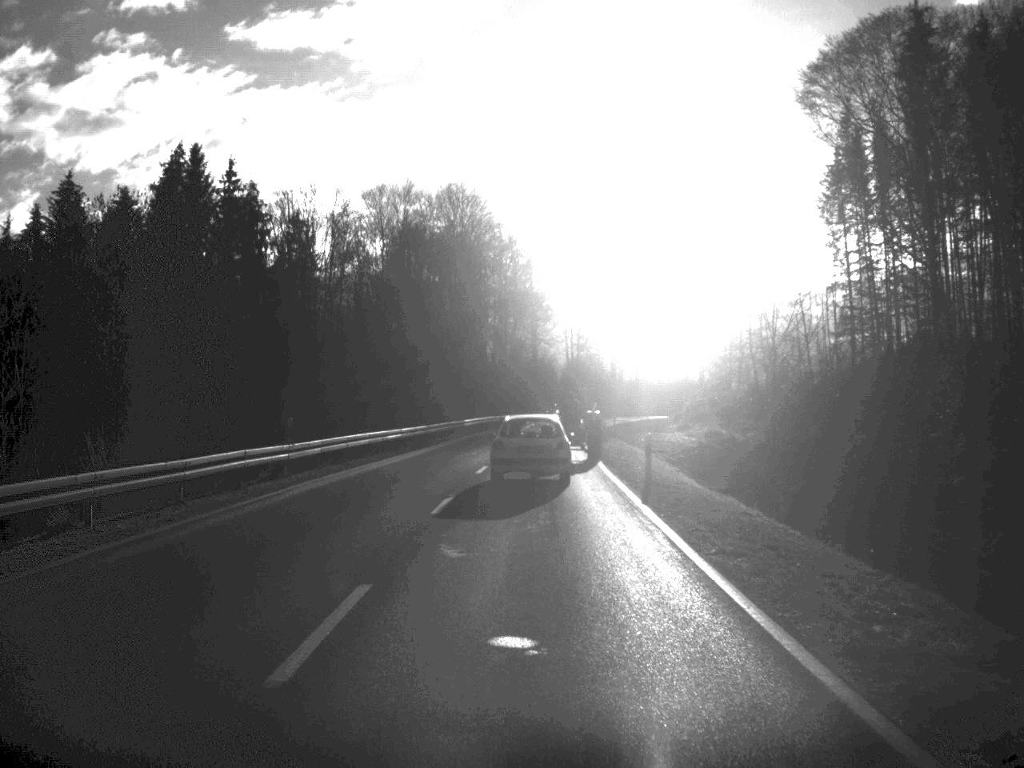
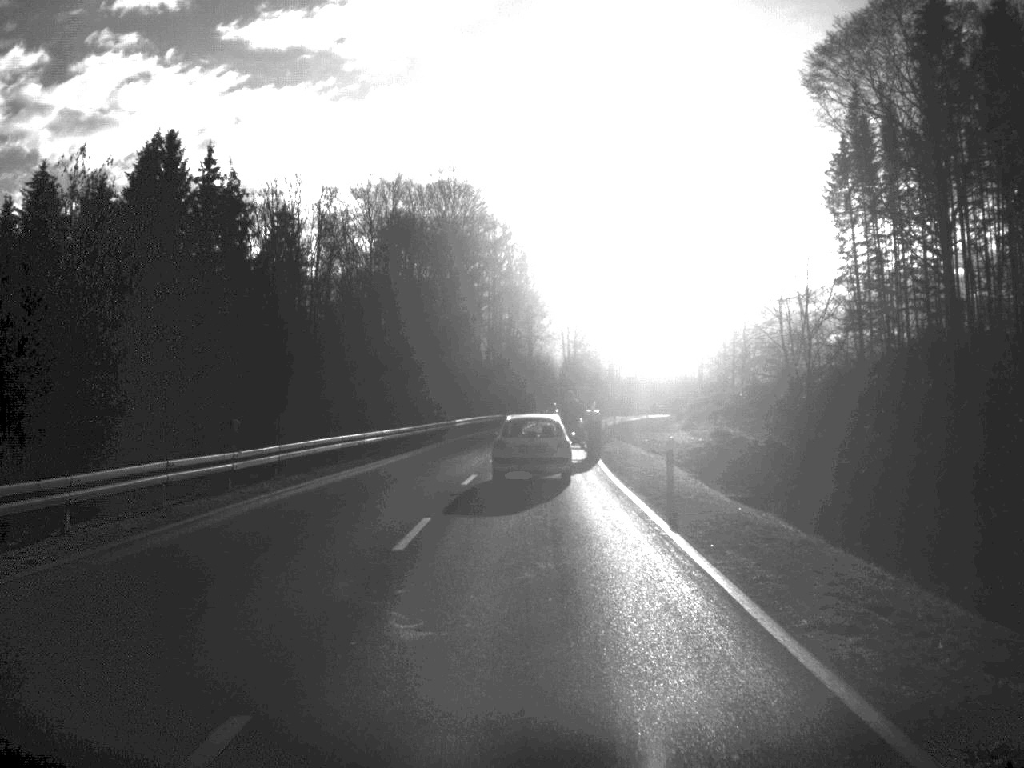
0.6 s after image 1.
(0.0, +4.9) m; 0°
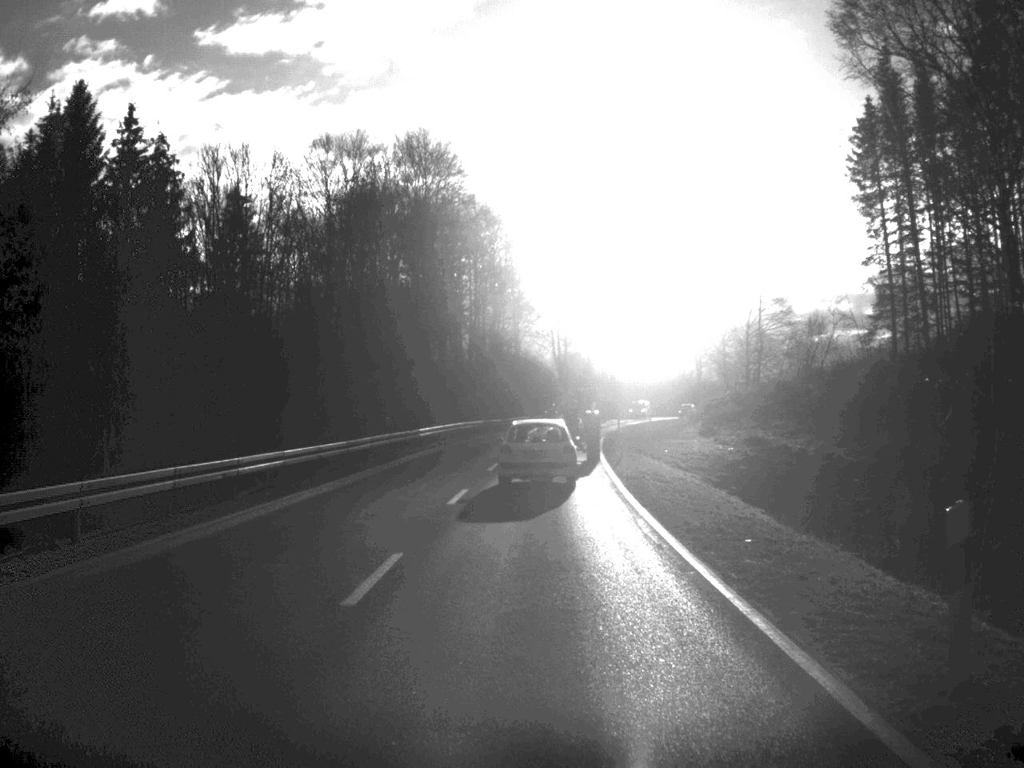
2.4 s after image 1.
(+0.1, +15.5) m; 0°
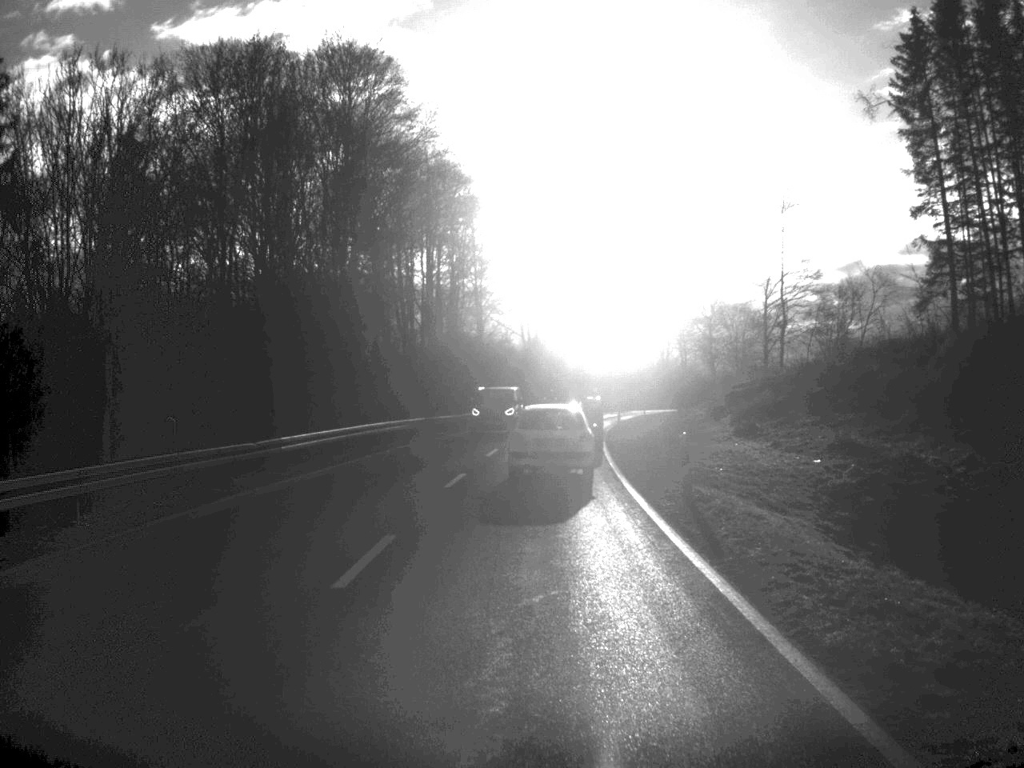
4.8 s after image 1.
(+0.3, +23.4) m; +1°
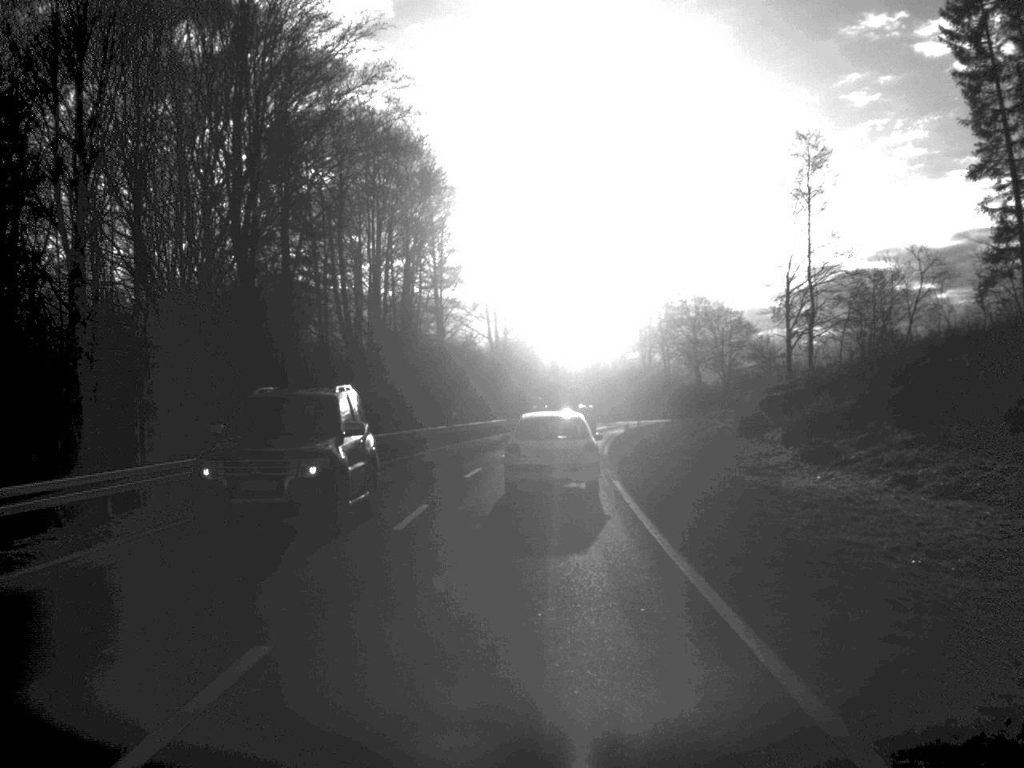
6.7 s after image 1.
(+0.2, +18.0) m; +1°
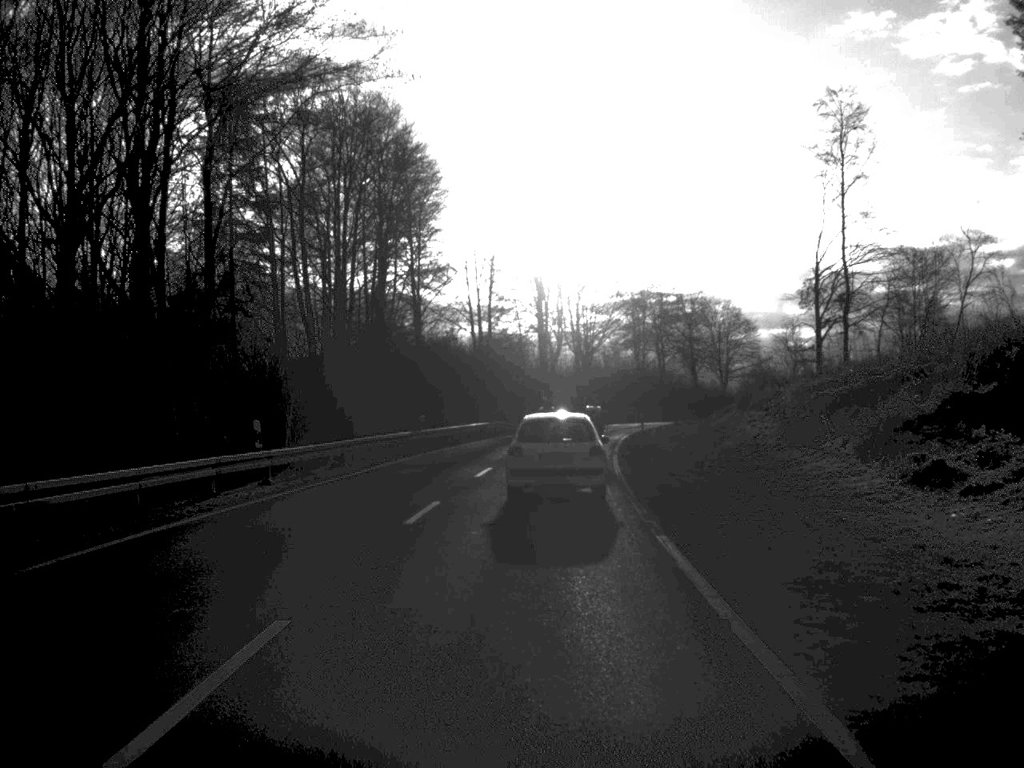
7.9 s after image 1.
(+0.1, +10.9) m; +1°
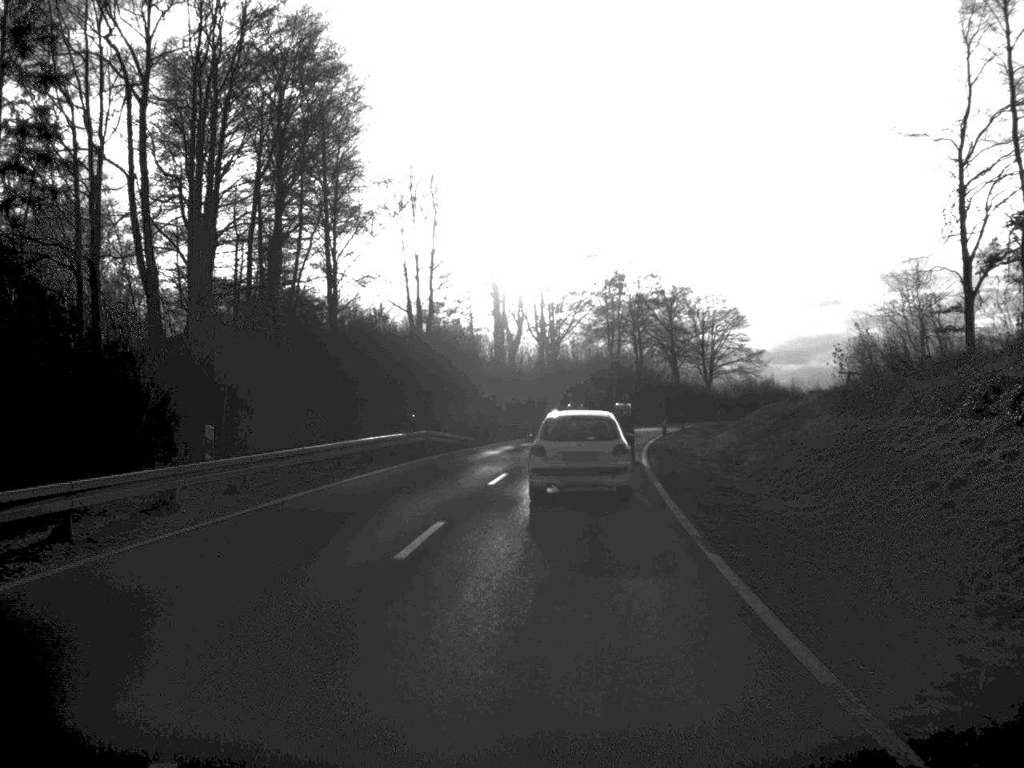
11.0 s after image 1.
(+0.4, +27.3) m; +2°
